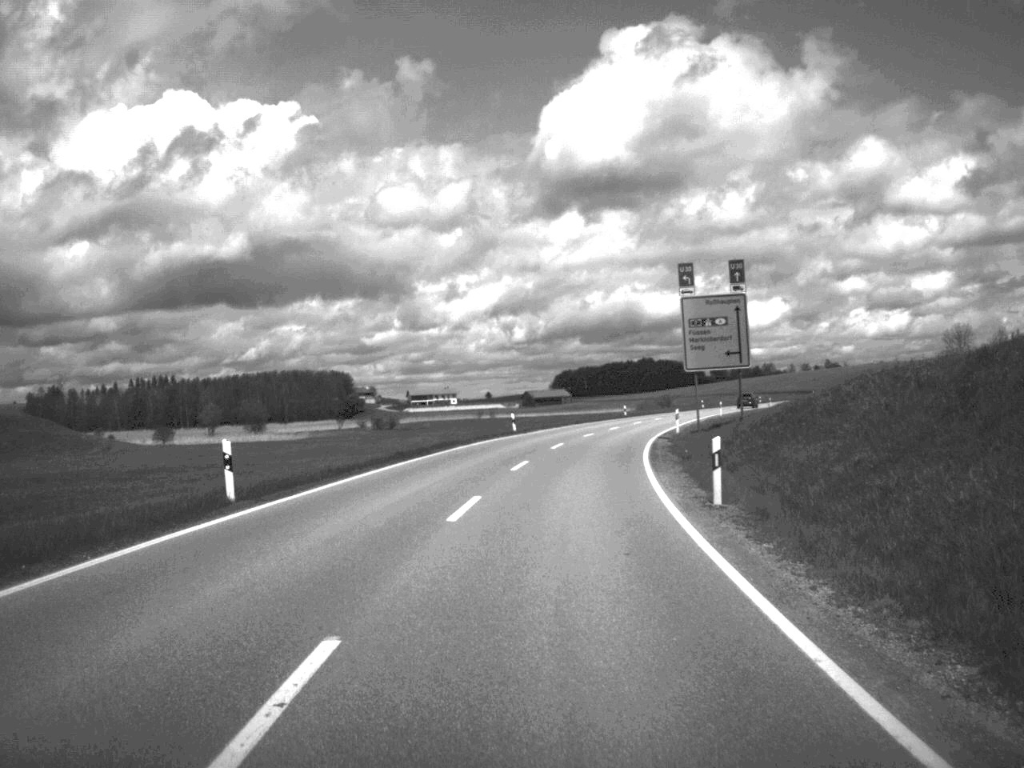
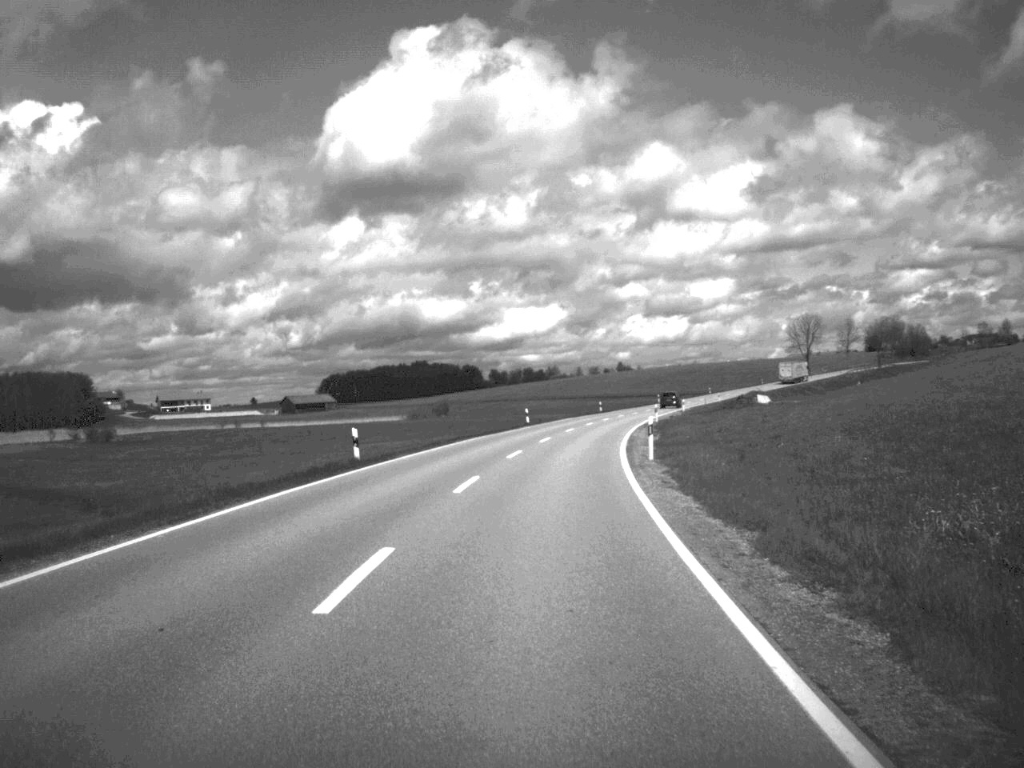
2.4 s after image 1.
(+6.0, +64.4) m; +10°
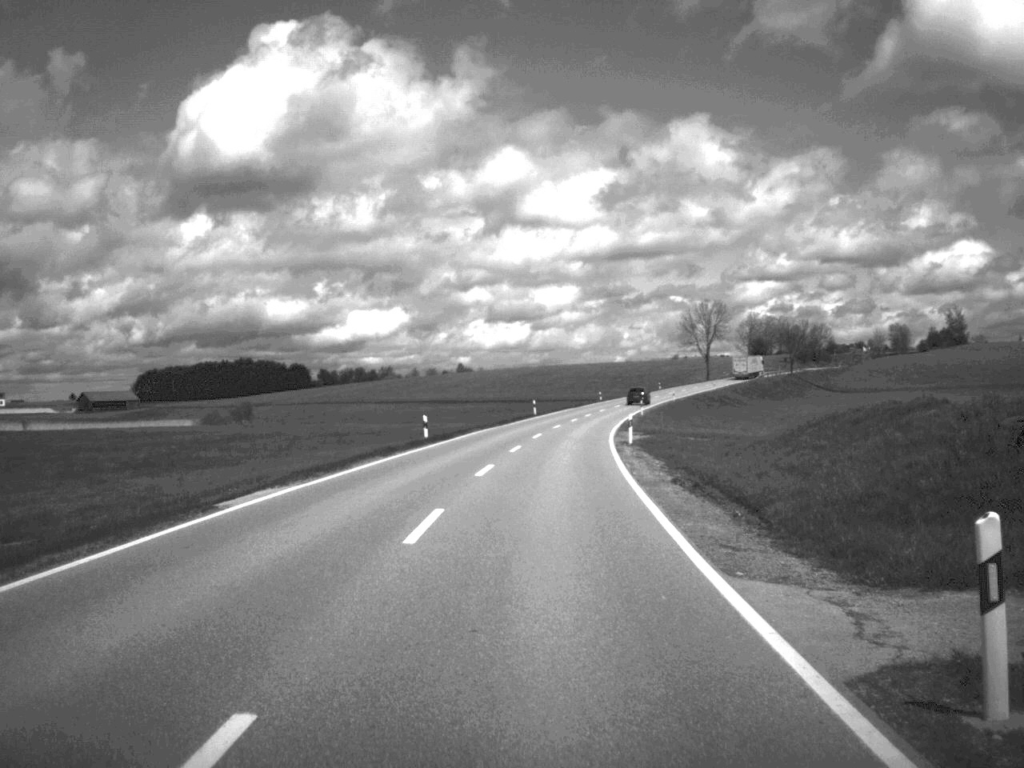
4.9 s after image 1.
(+4.2, +65.8) m; +7°
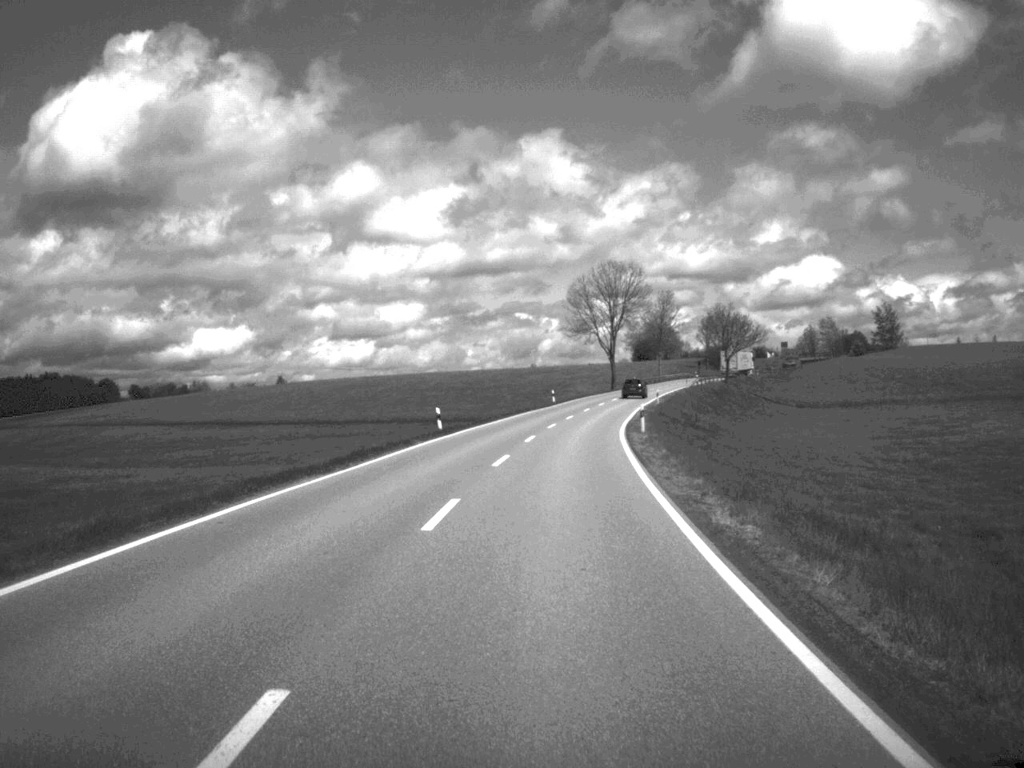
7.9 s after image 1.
(+4.7, +81.3) m; +7°
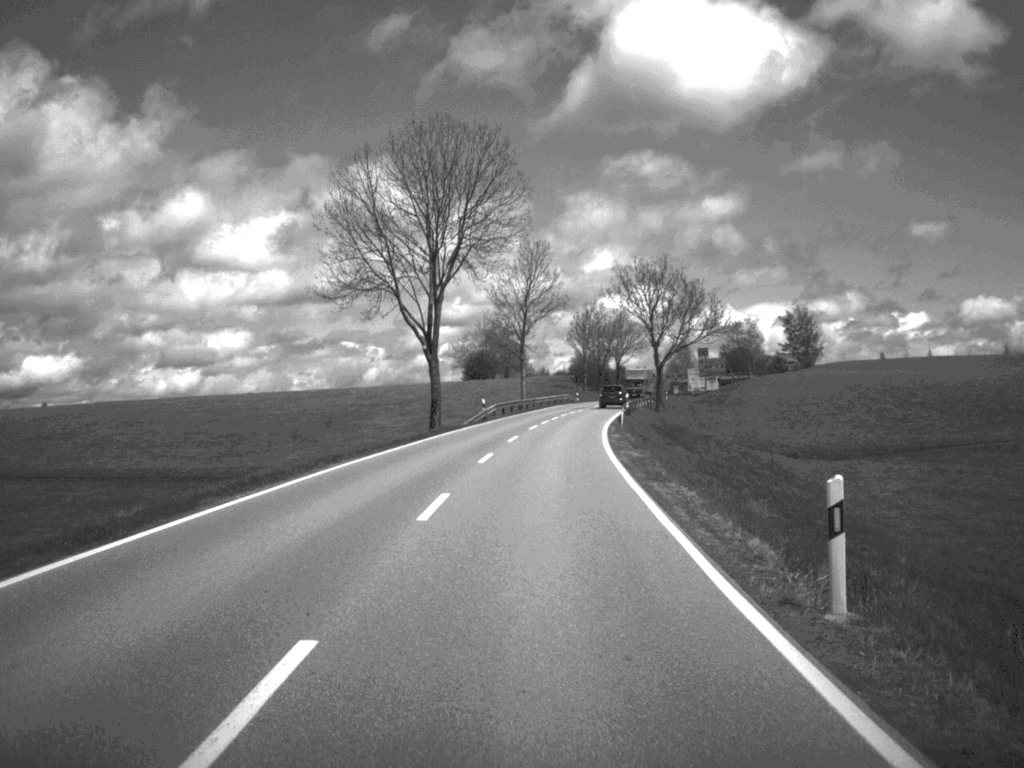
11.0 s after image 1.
(+5.6, +80.9) m; +8°
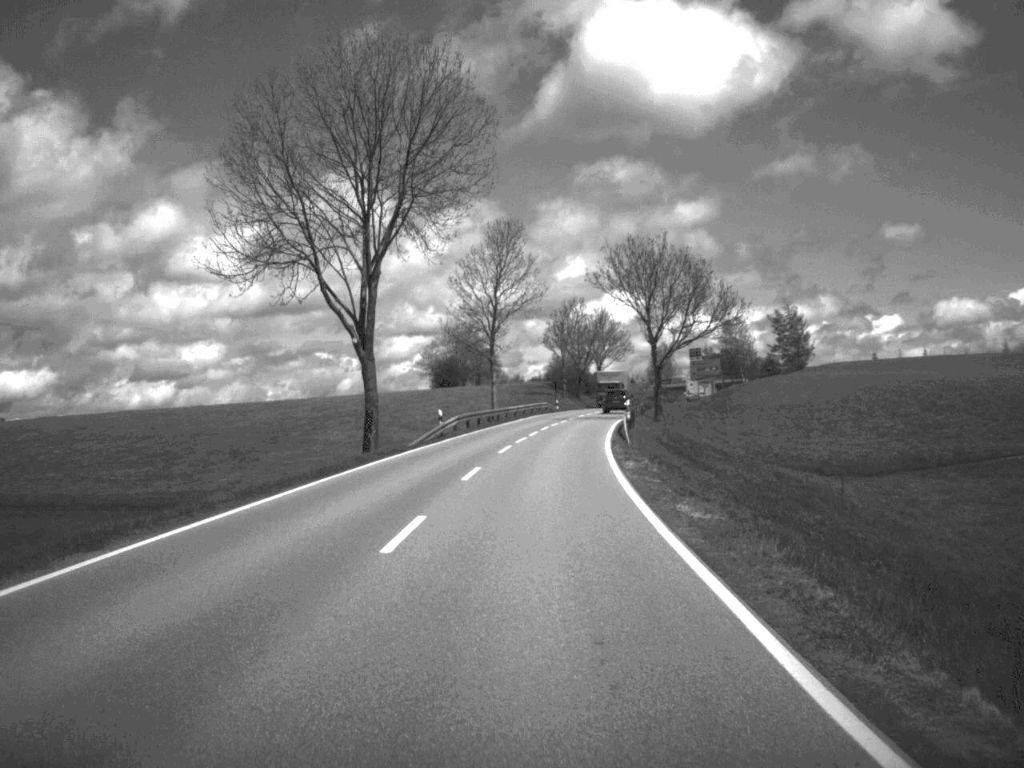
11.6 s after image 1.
(+0.1, +15.0) m; +1°
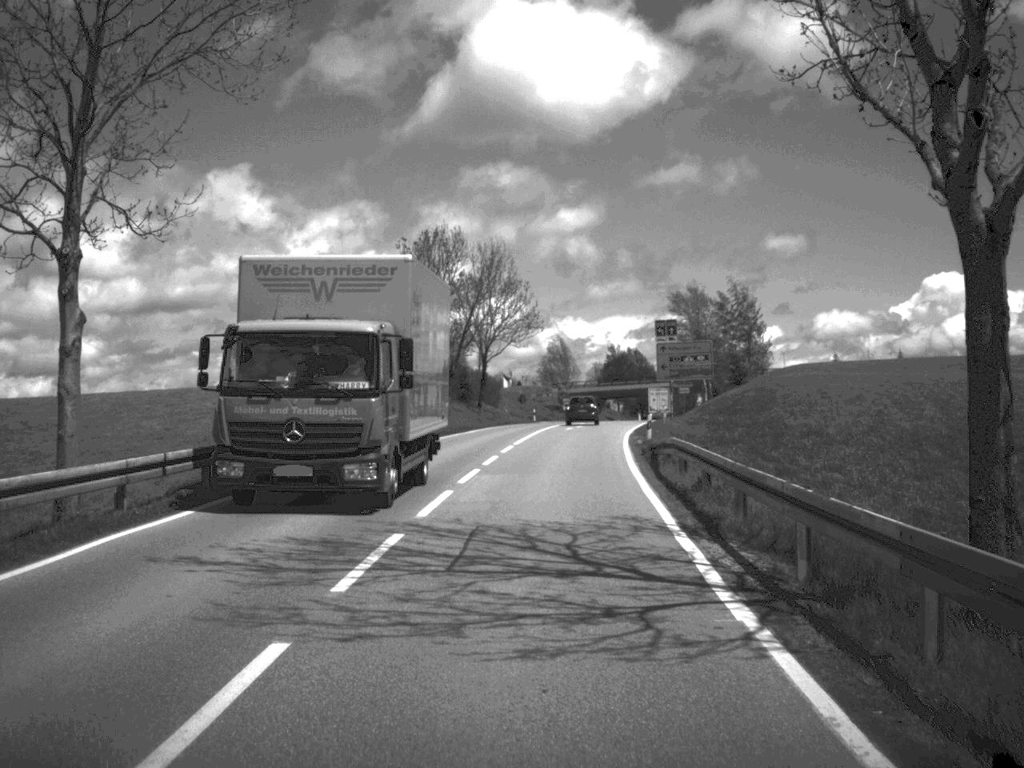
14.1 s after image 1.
(+2.8, +60.9) m; +5°
